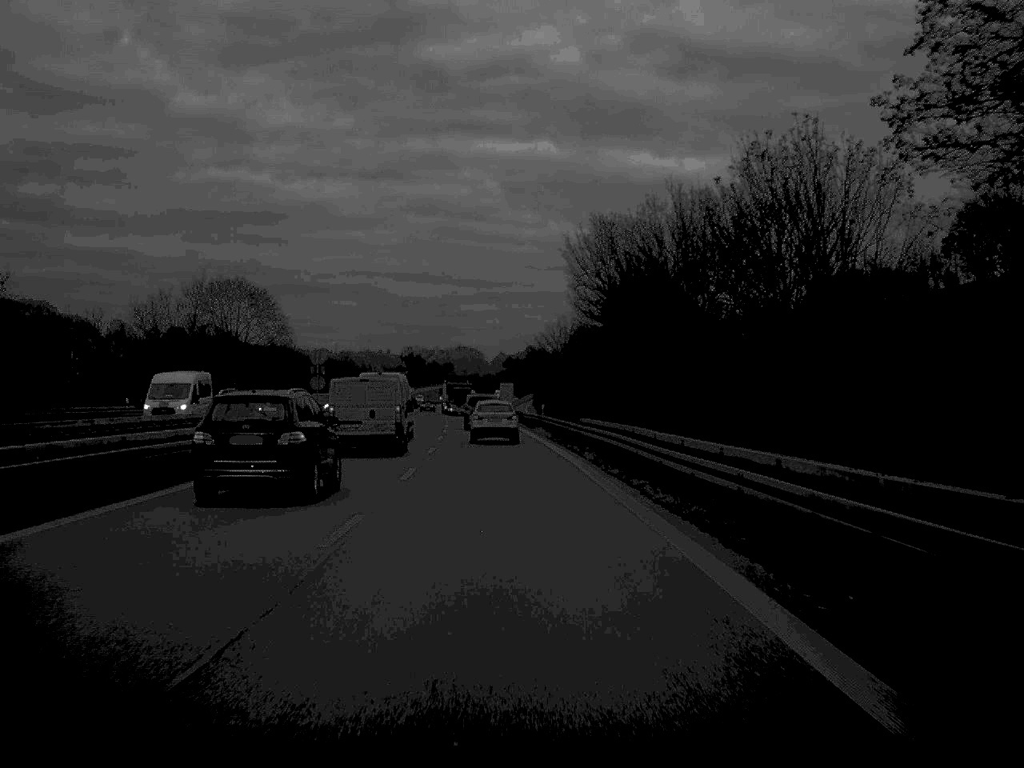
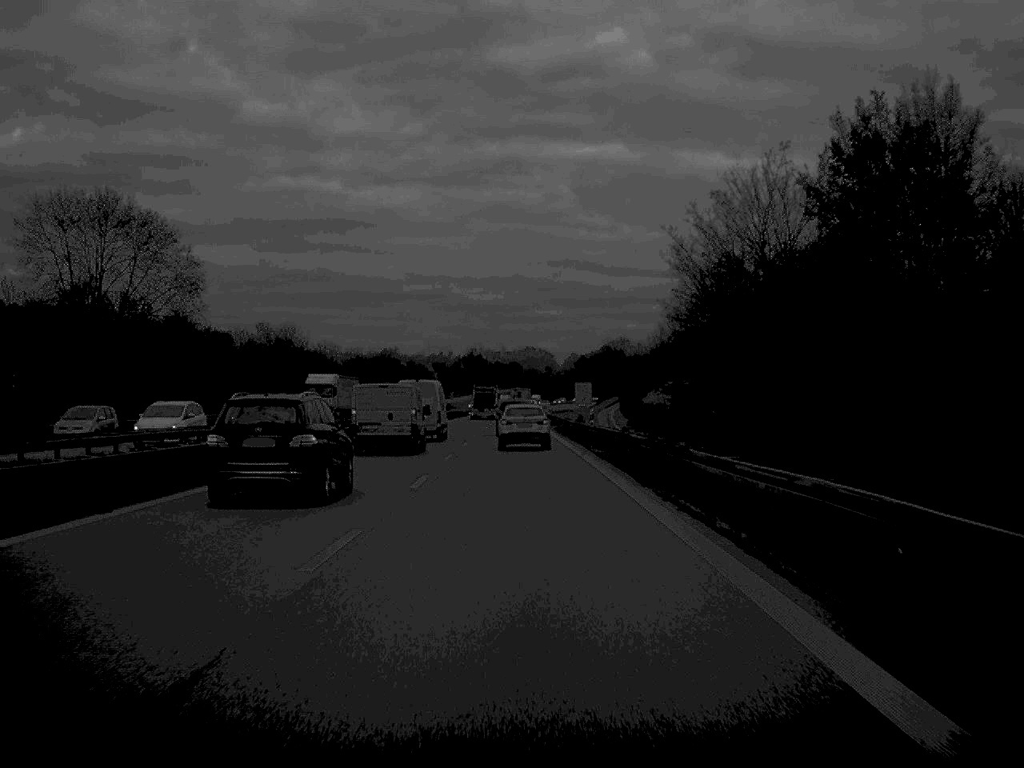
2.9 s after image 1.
(-1.7, +61.3) m; -3°
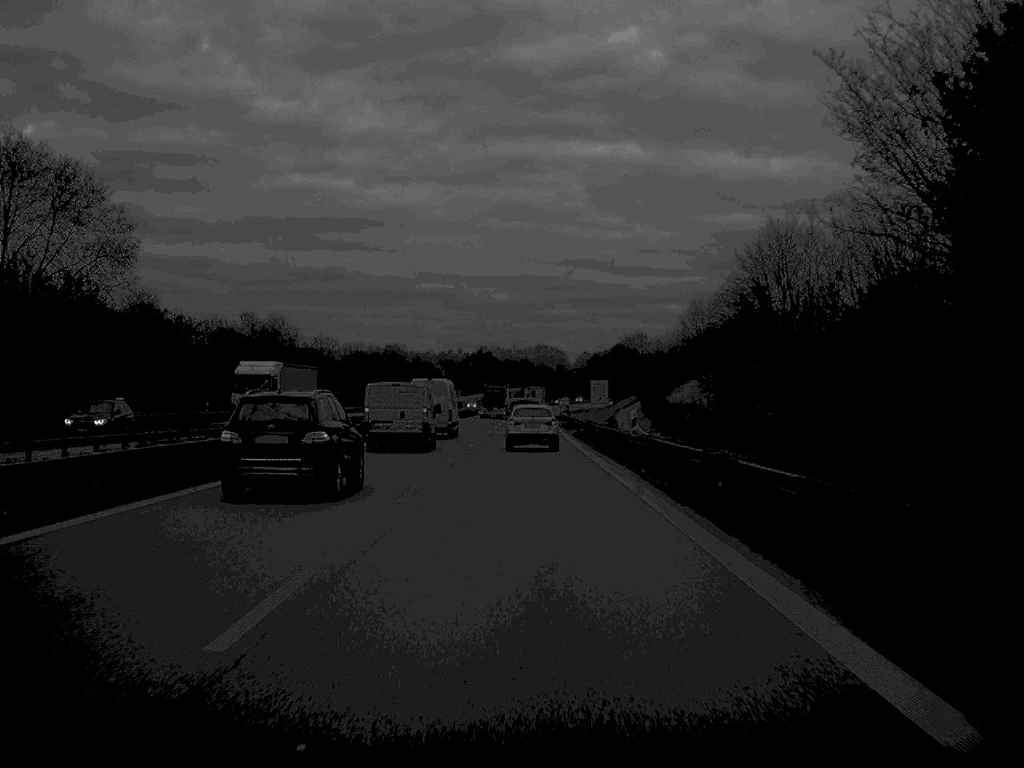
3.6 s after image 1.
(-0.1, +16.4) m; 0°
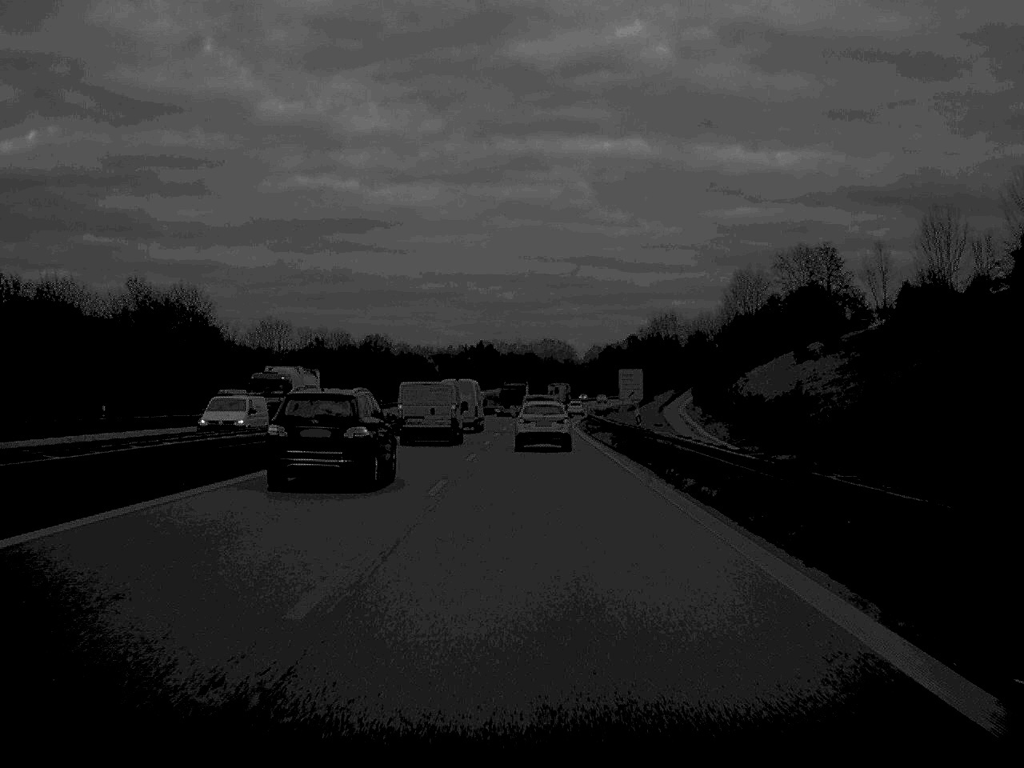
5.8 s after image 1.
(-0.2, +47.0) m; 0°
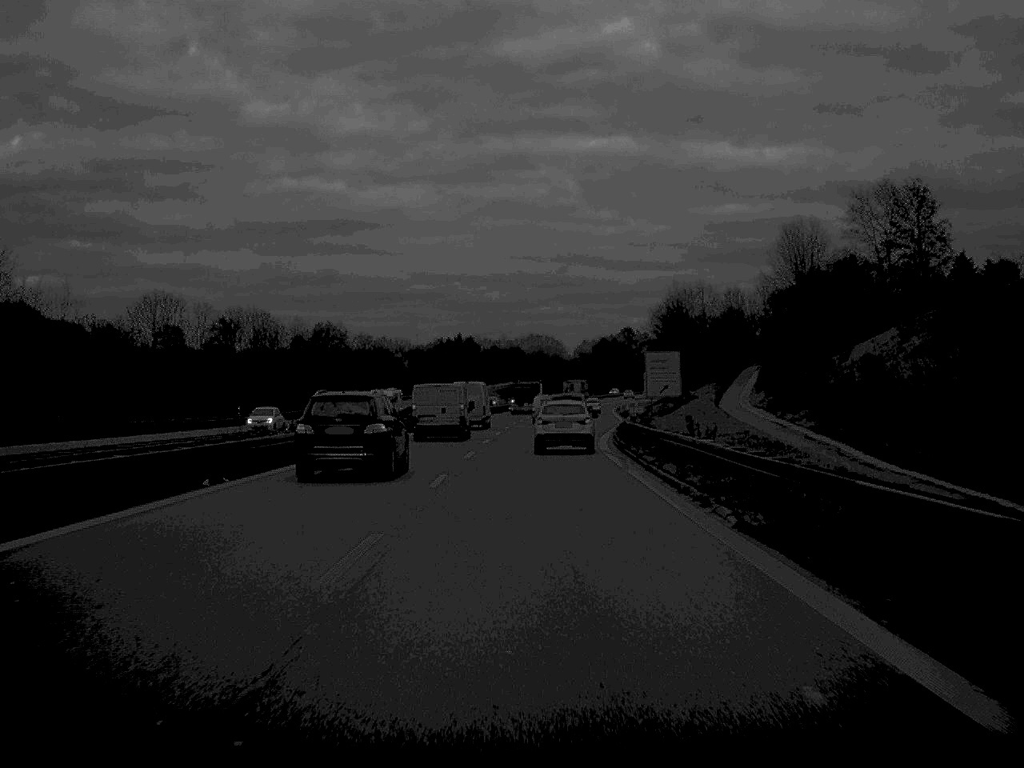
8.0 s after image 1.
(+0.2, +46.4) m; +1°
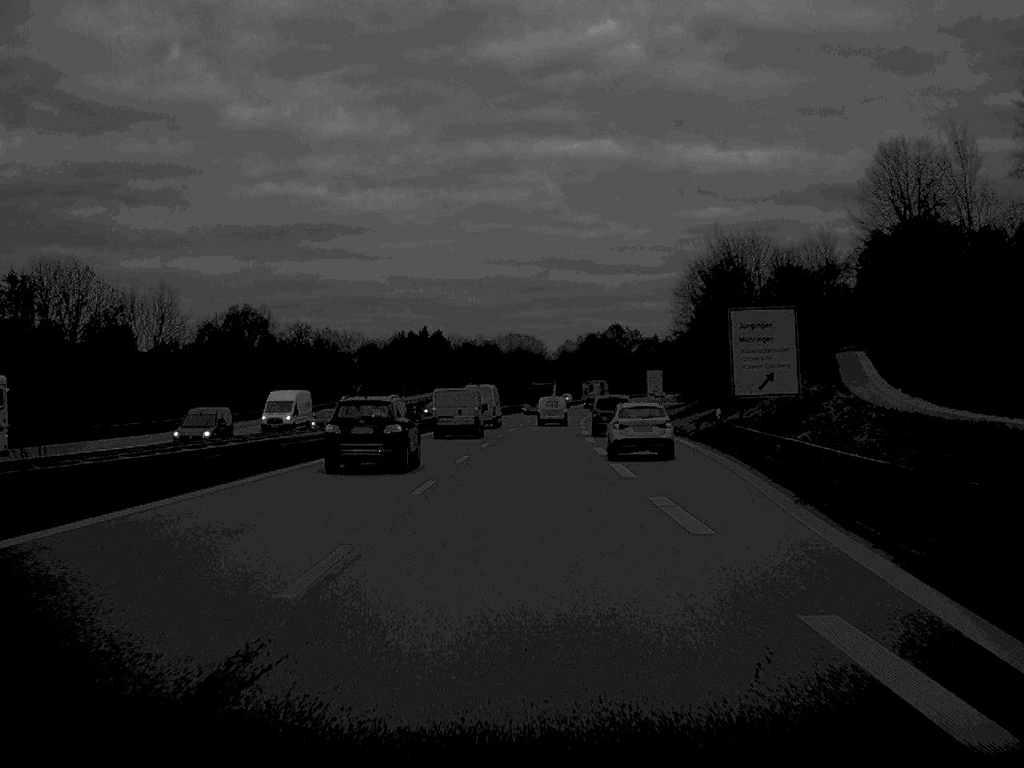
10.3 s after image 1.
(+0.4, +48.5) m; +1°
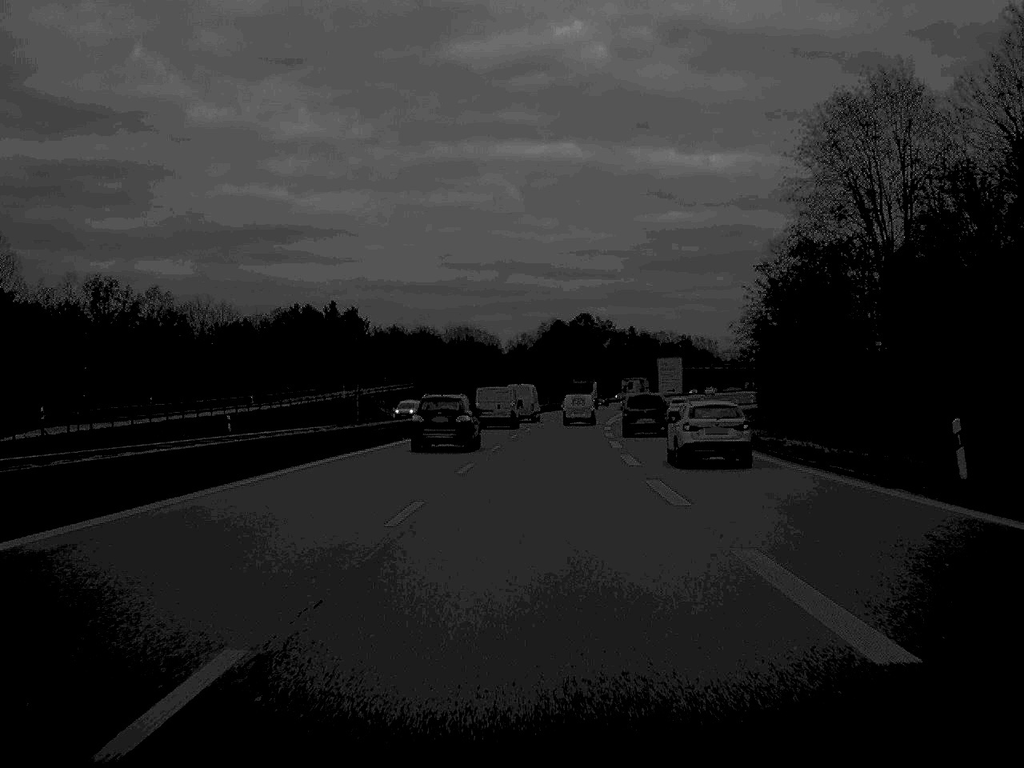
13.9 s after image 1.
(+1.2, +78.3) m; +2°
